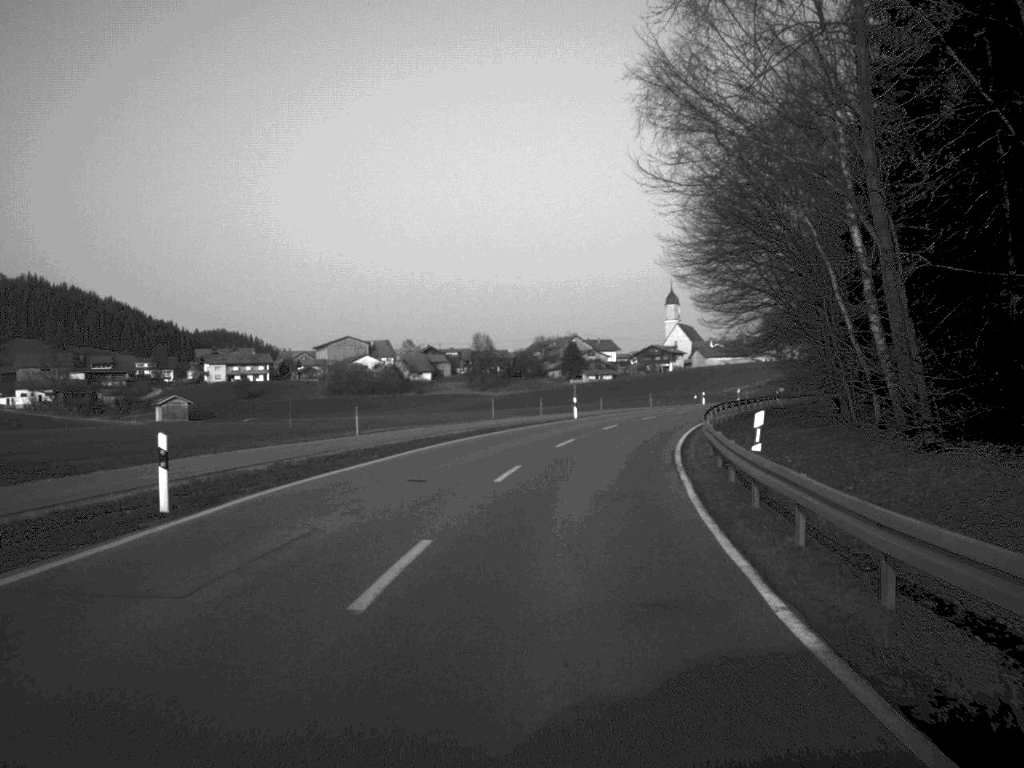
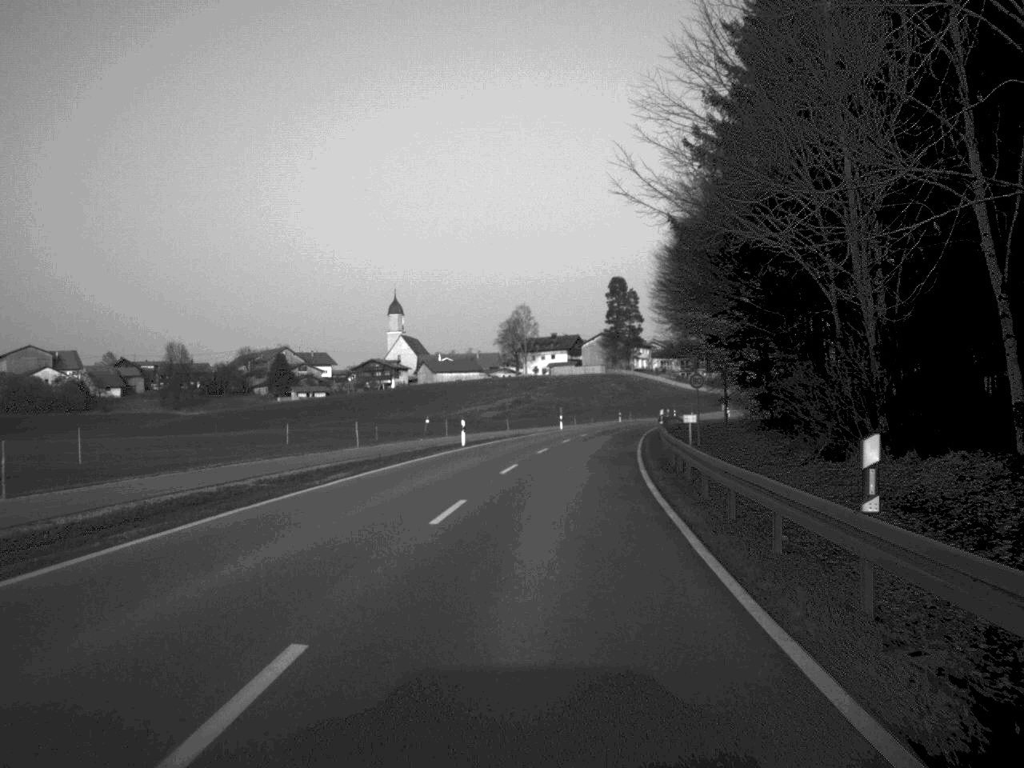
(+5.7, +52.0) m; +12°
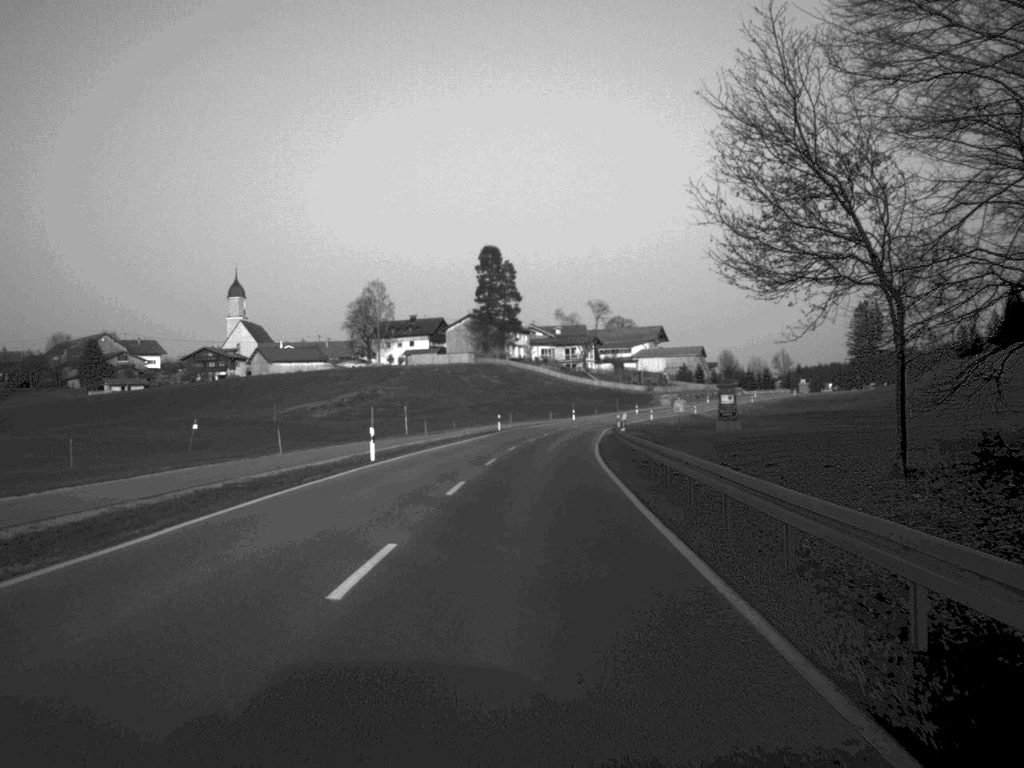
(+3.1, +53.5) m; +6°
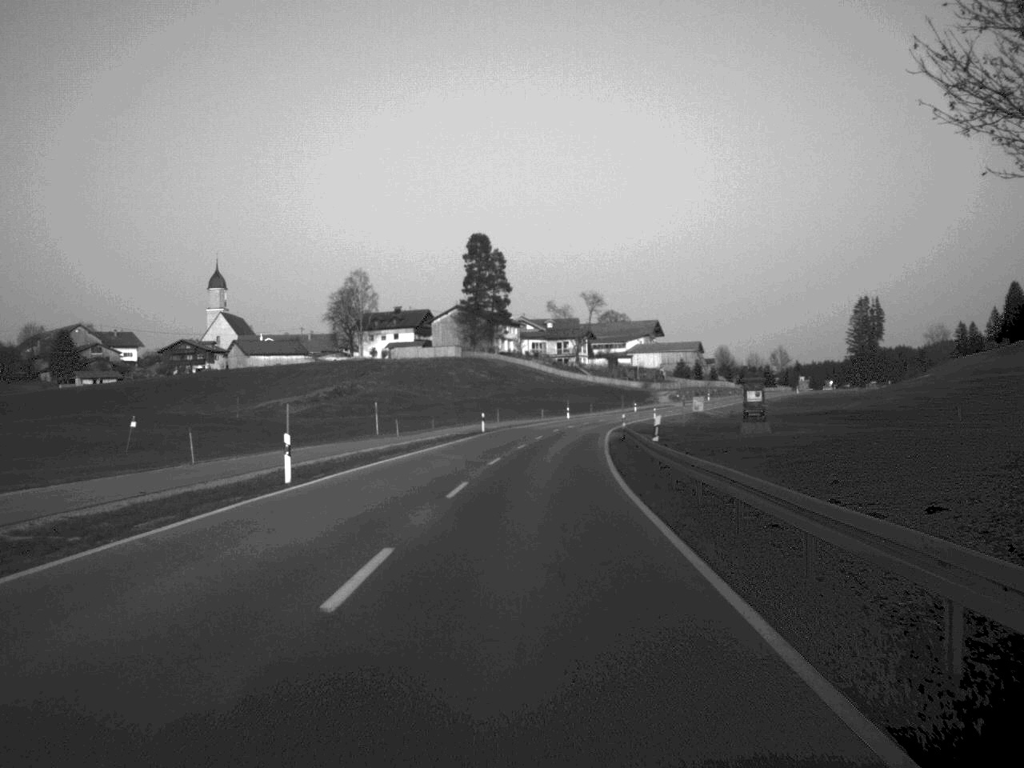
(+0.1, +12.6) m; 0°
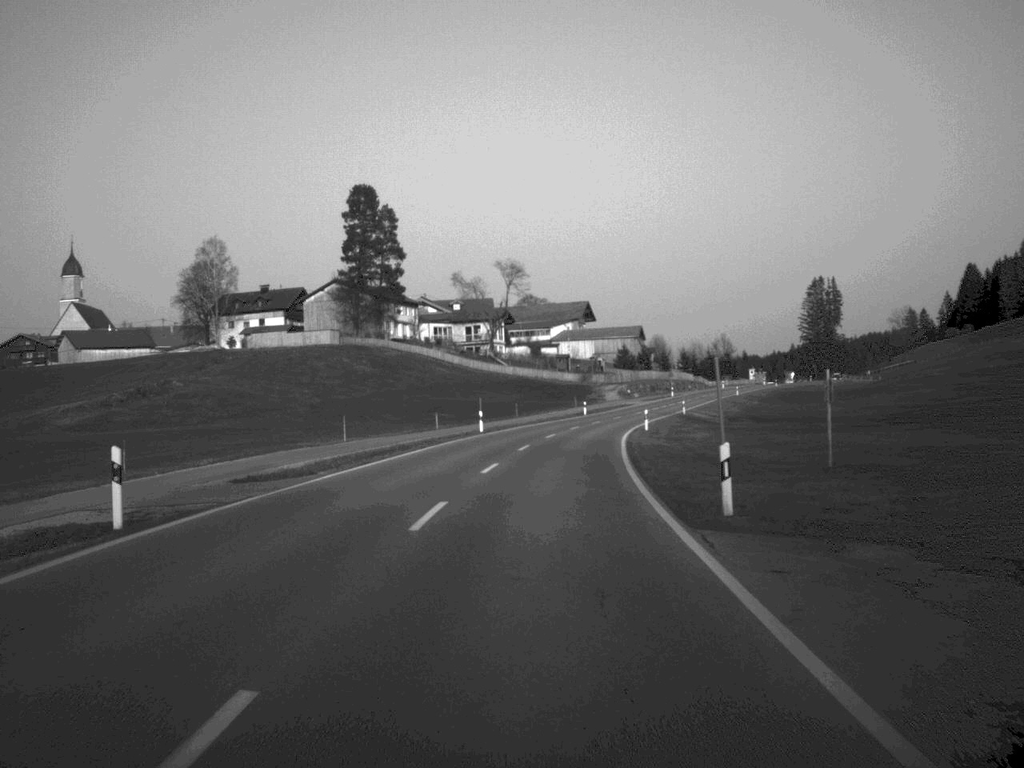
(+1.8, +53.9) m; +4°
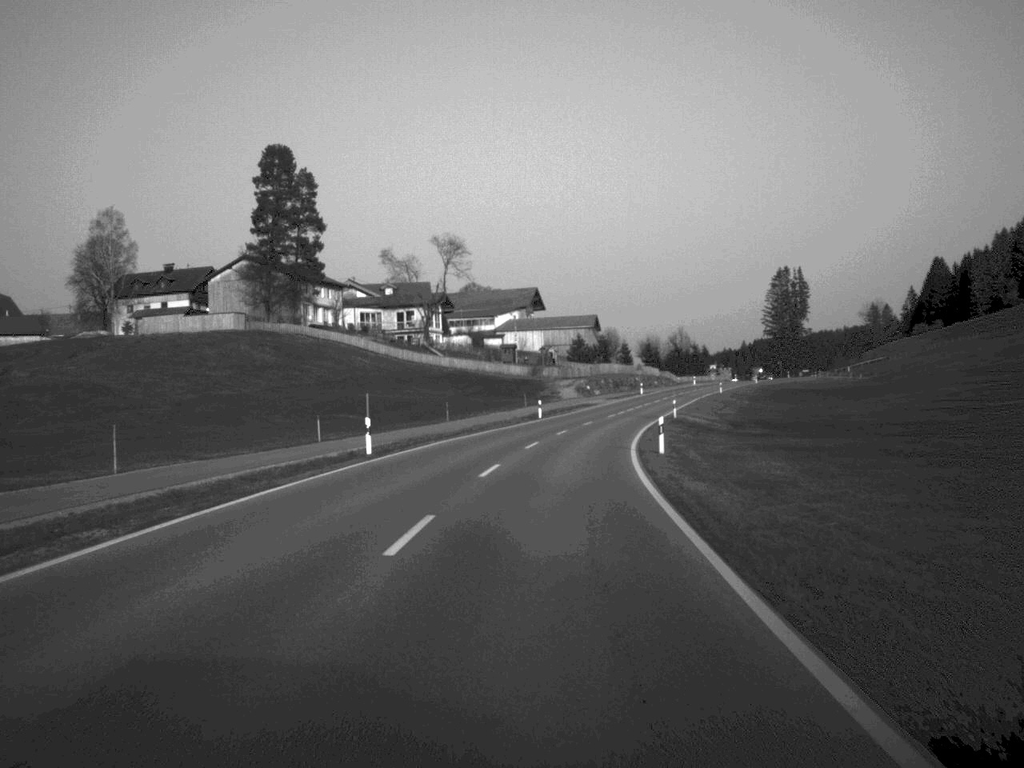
(+0.6, +26.0) m; +3°
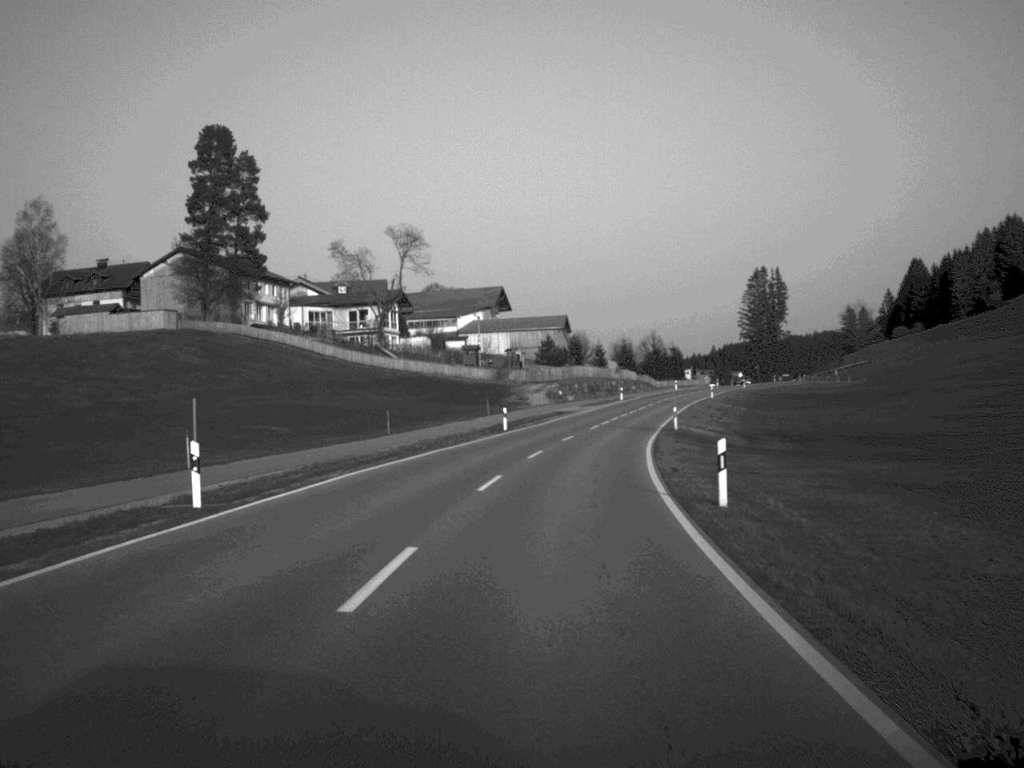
(+0.2, +15.0) m; +2°
